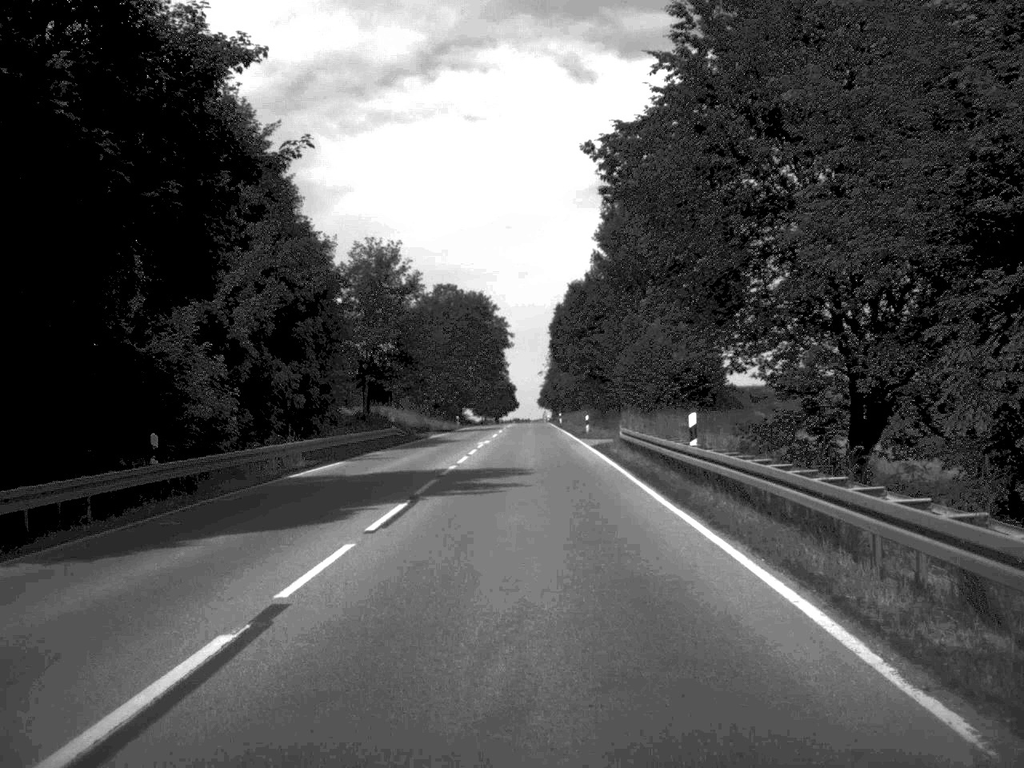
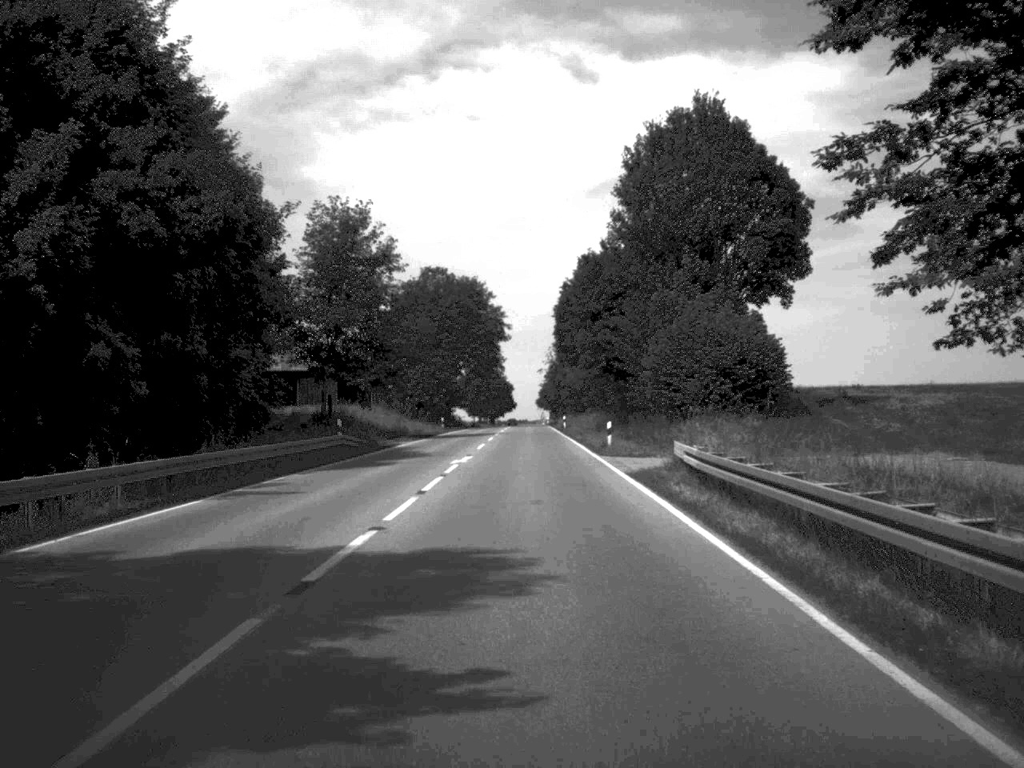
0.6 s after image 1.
(0.0, +17.2) m; 0°
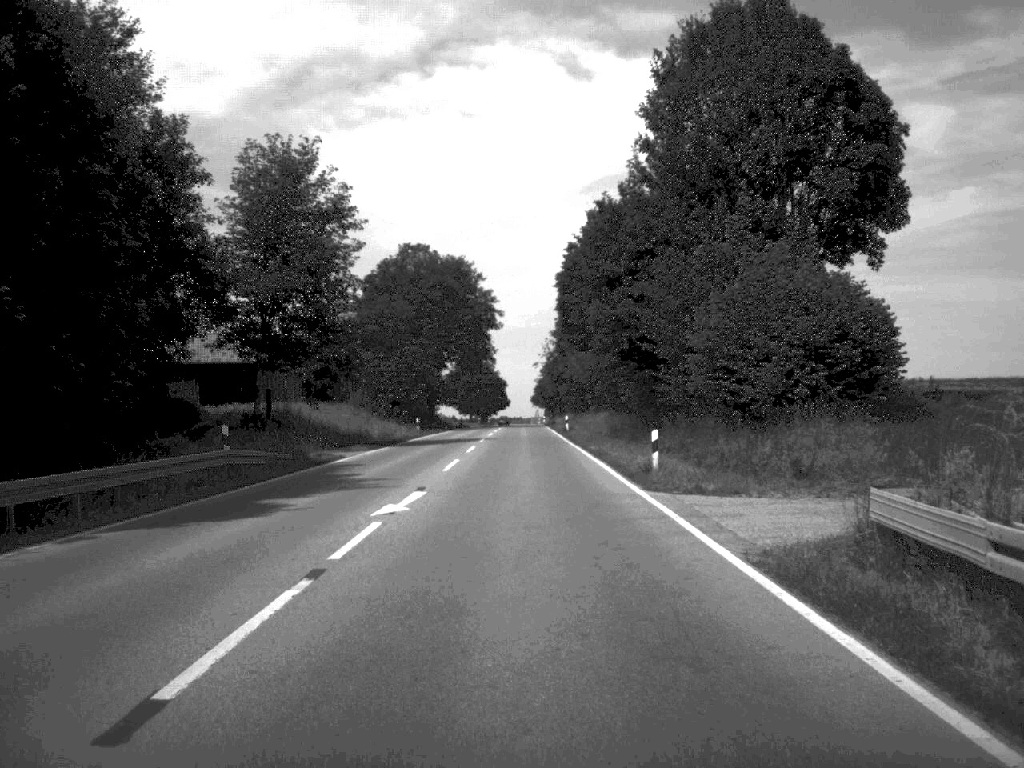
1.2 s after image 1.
(0.0, +16.5) m; 0°
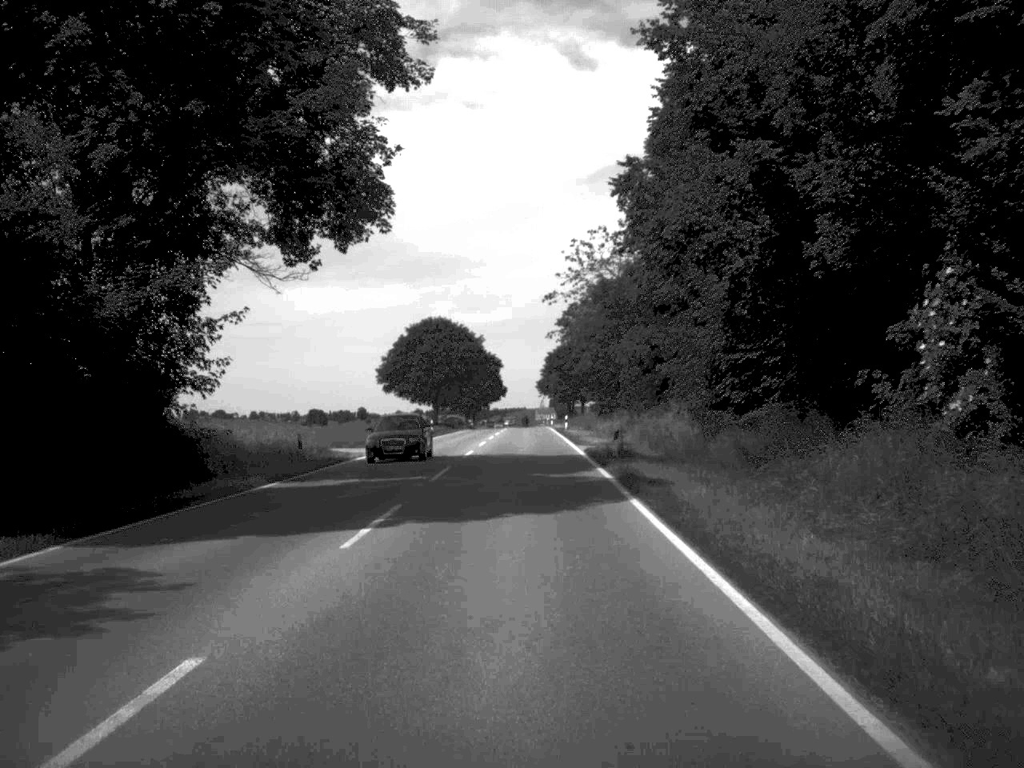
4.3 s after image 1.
(0.0, +88.9) m; 0°
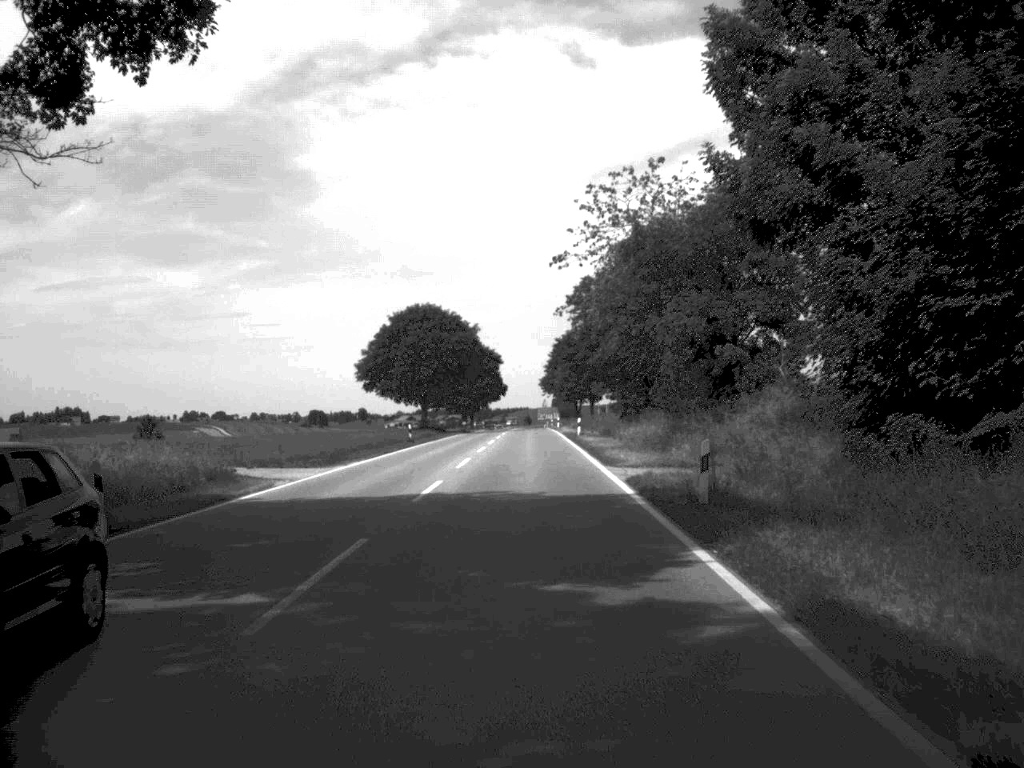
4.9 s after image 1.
(0.0, +17.1) m; 0°
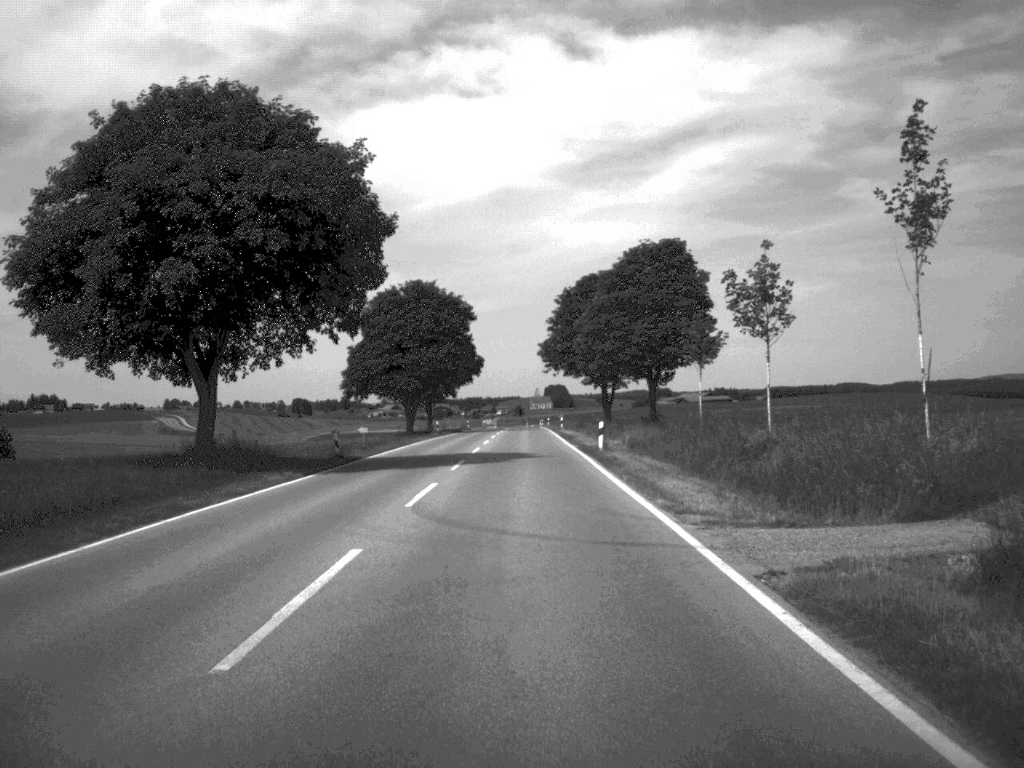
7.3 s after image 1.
(+0.2, +73.8) m; 0°
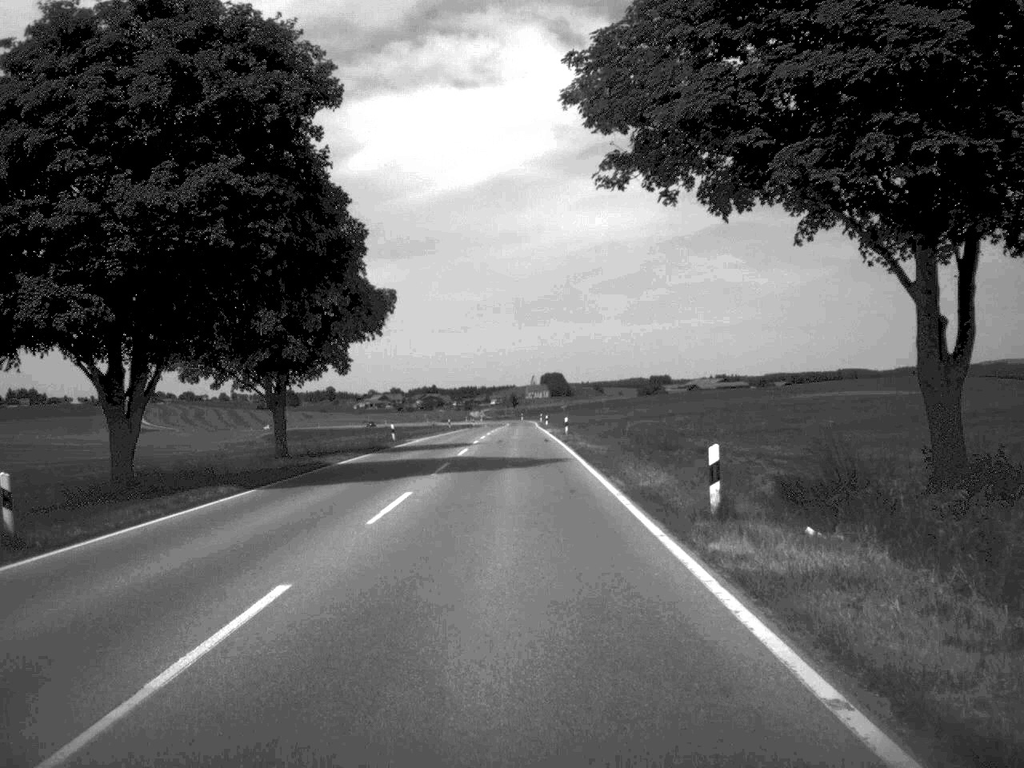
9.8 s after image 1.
(+0.1, +74.9) m; 0°
